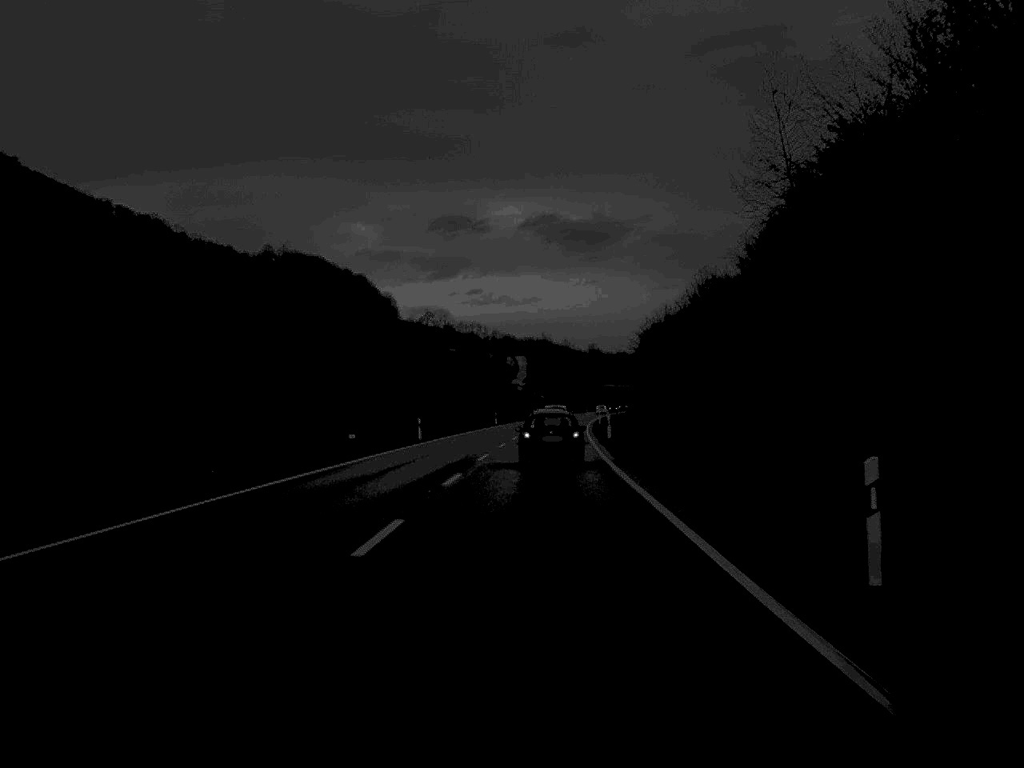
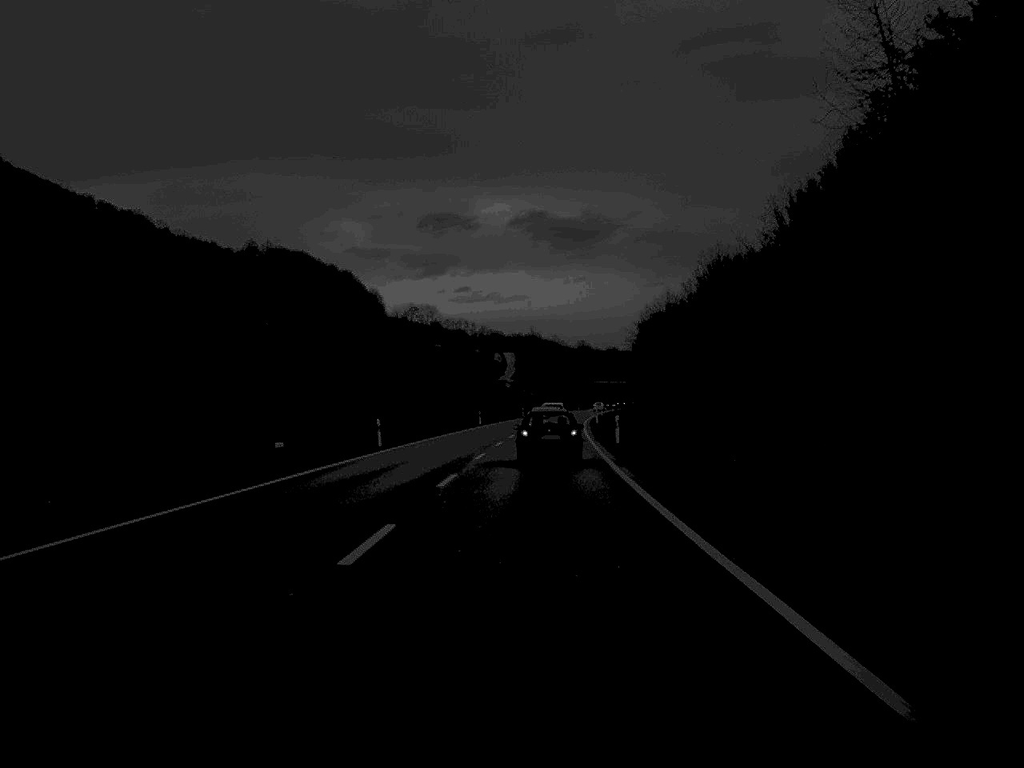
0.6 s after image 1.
(+0.1, +12.8) m; +1°
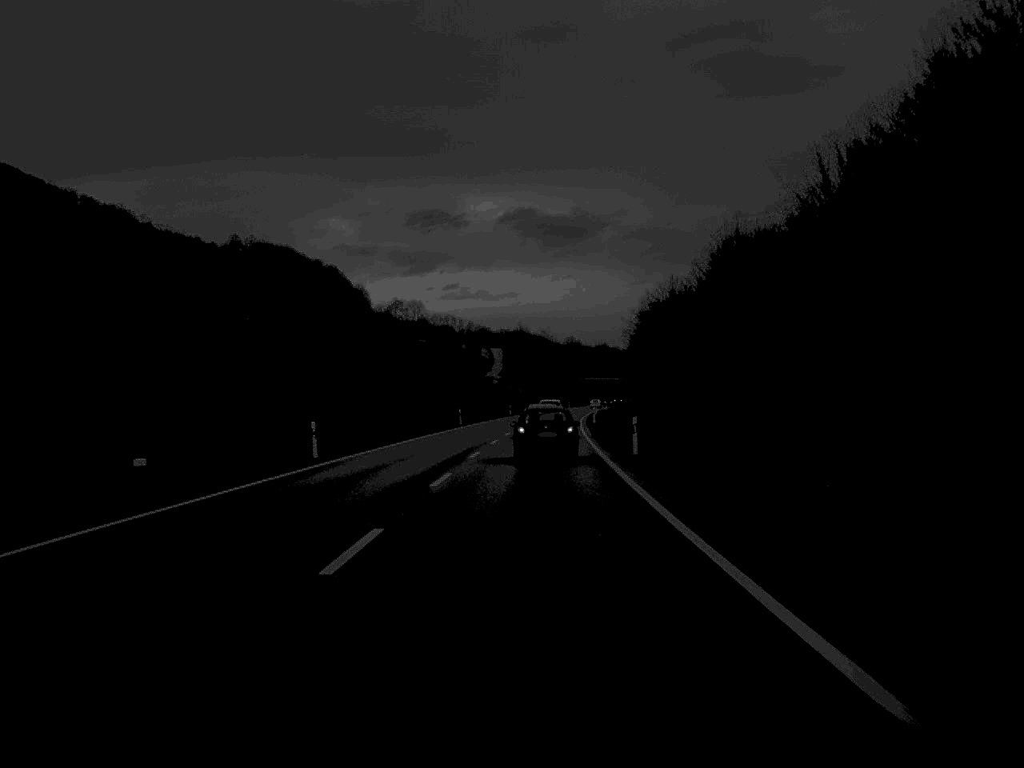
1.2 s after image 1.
(+0.1, +12.8) m; +1°
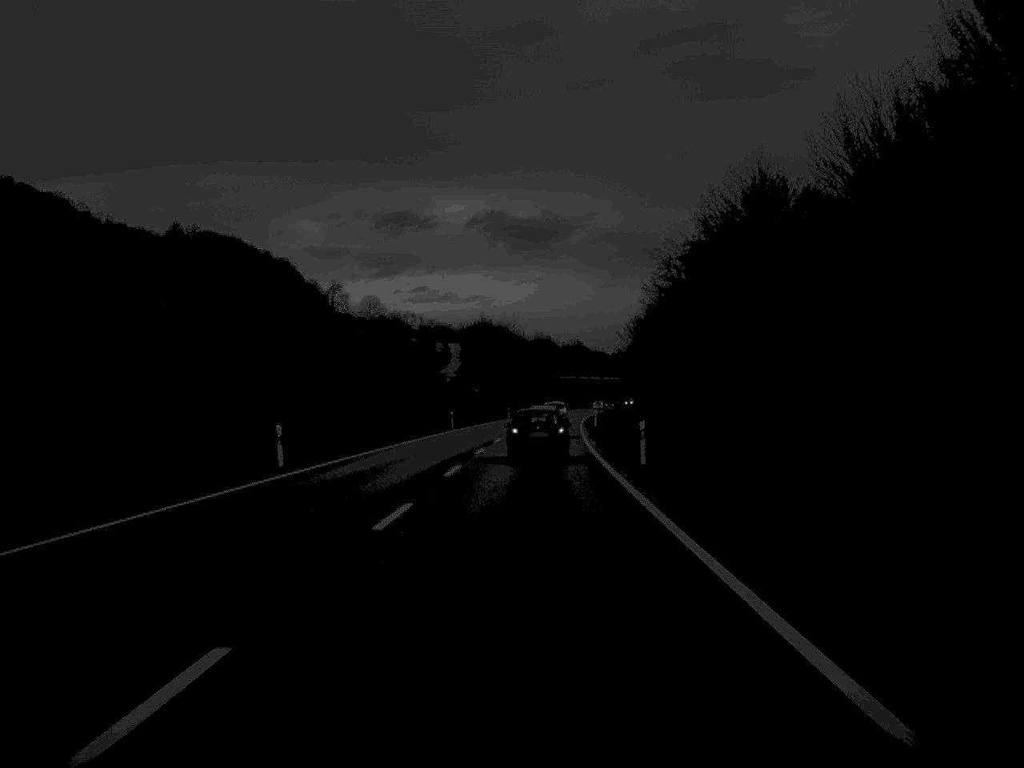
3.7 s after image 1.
(+0.8, +55.6) m; +2°
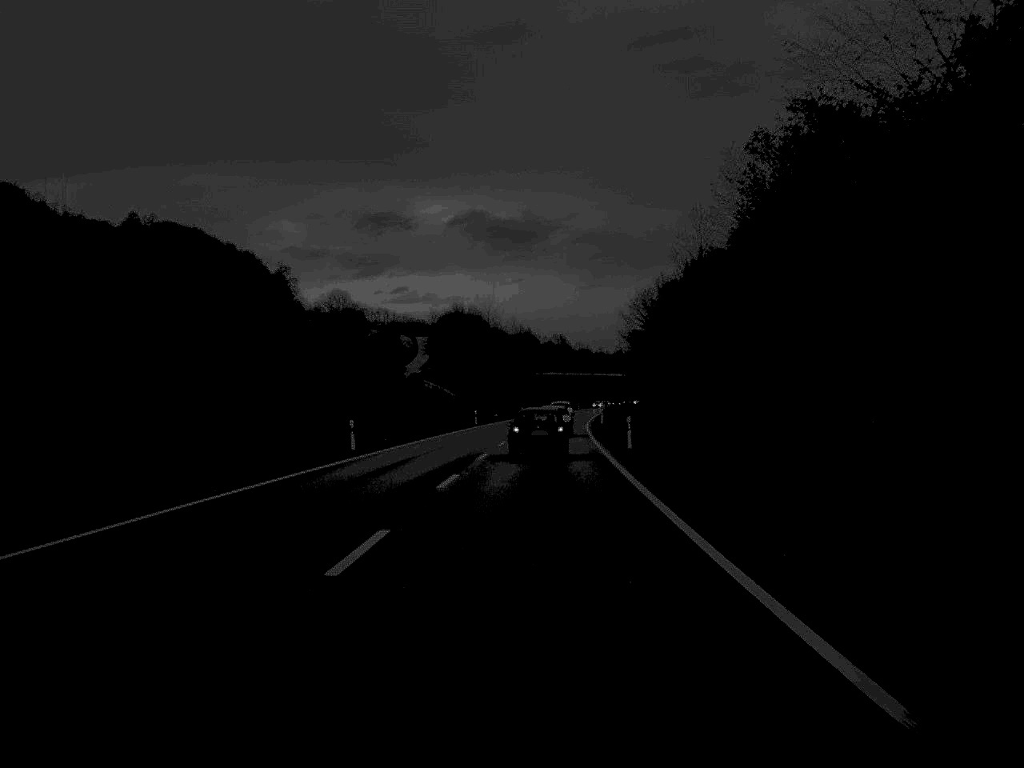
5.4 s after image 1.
(+0.3, +40.4) m; +1°
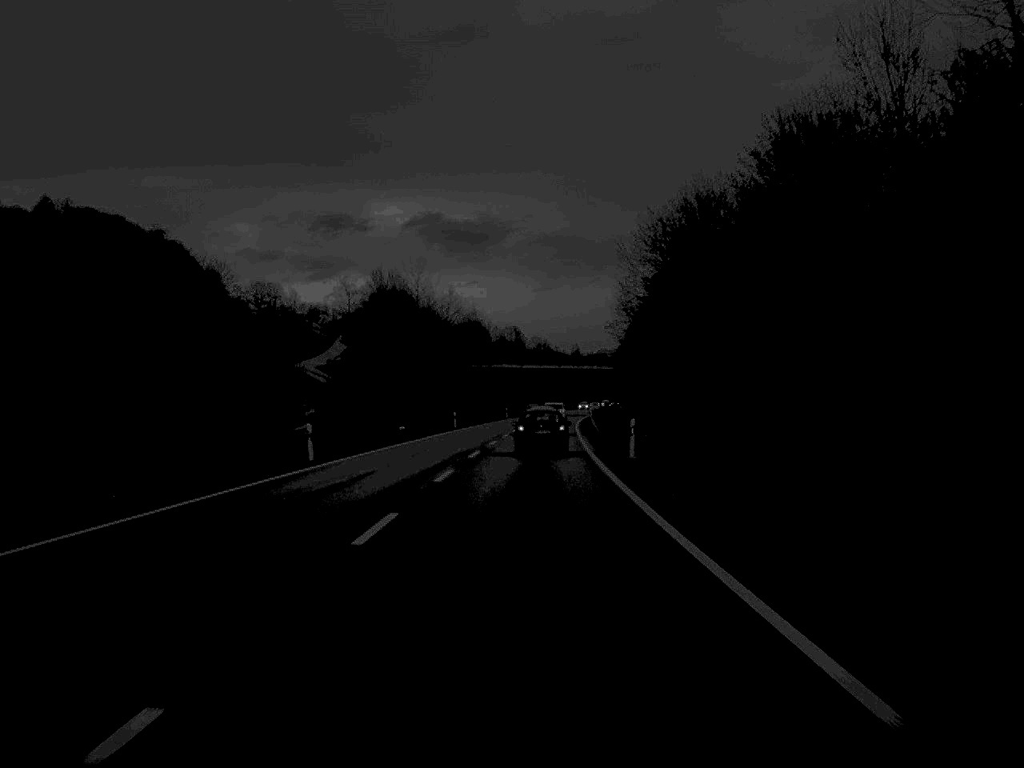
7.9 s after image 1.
(+1.2, +57.4) m; +2°
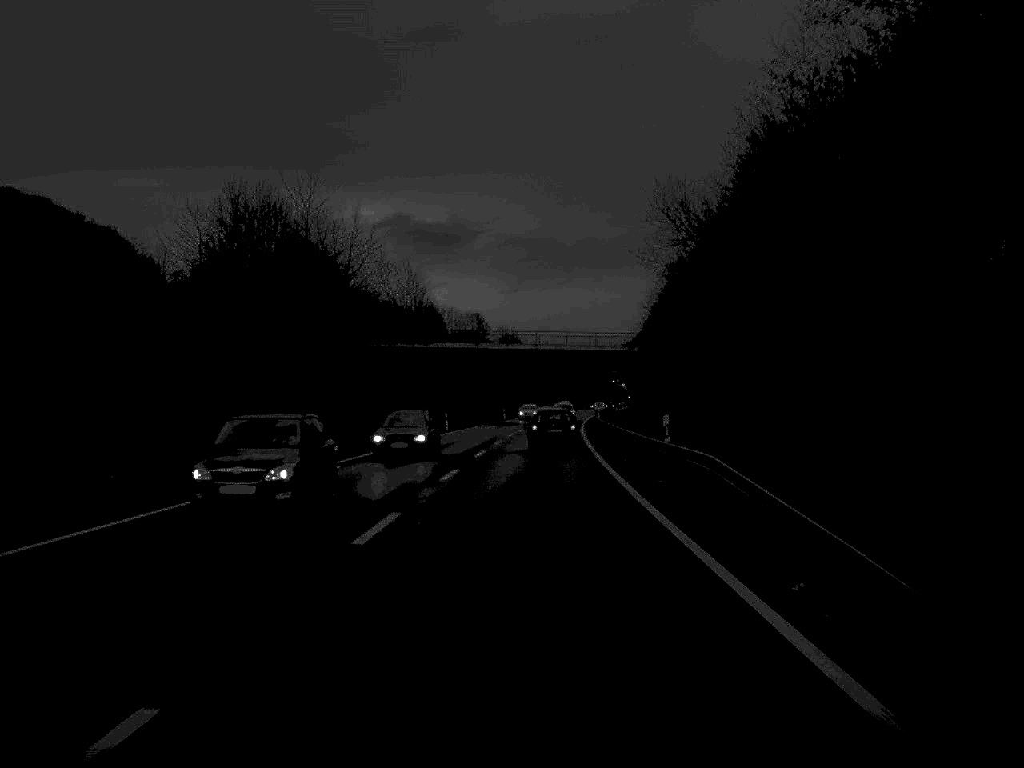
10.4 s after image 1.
(+0.8, +60.0) m; +1°
